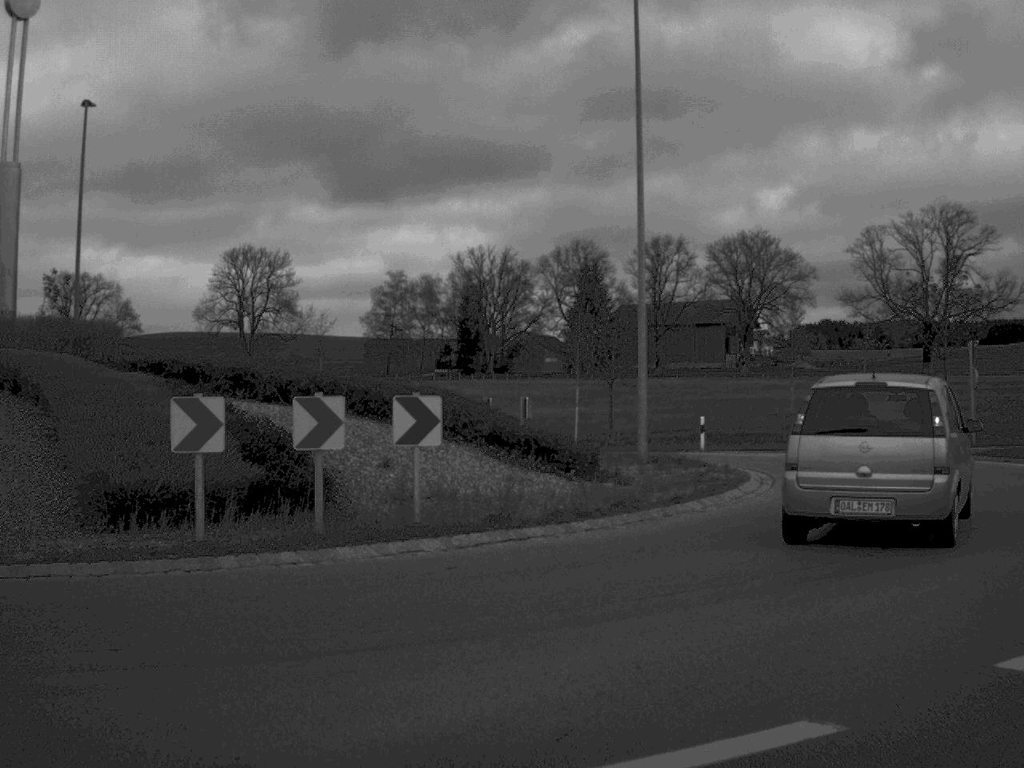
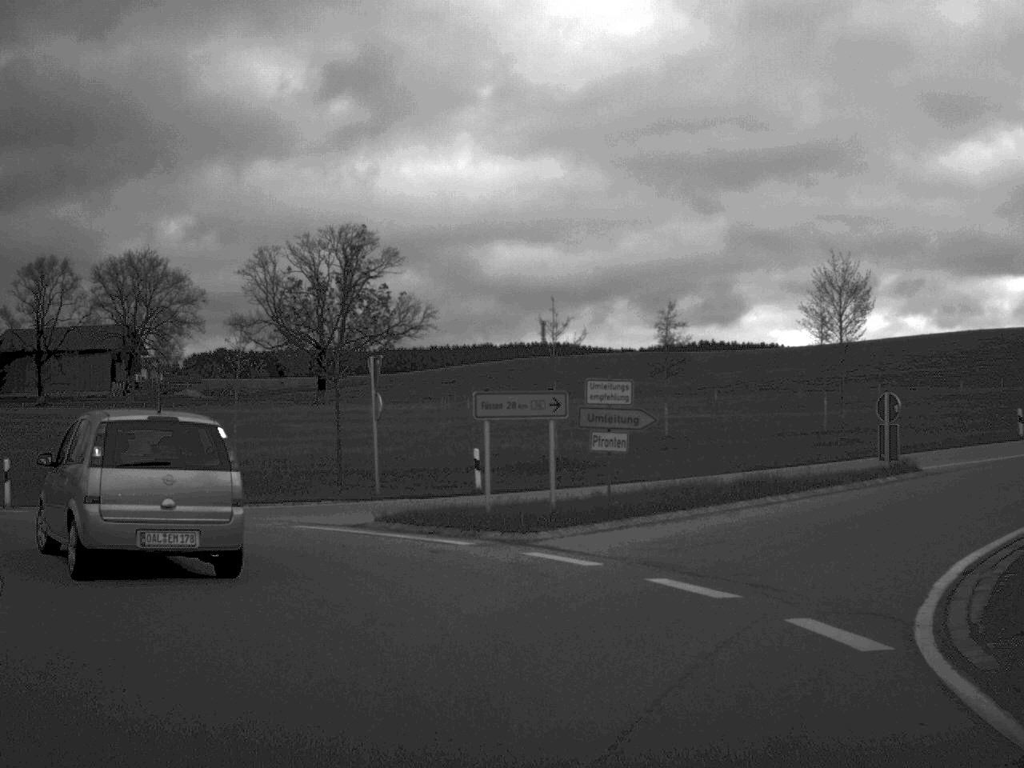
(+2.6, +9.6) m; +27°
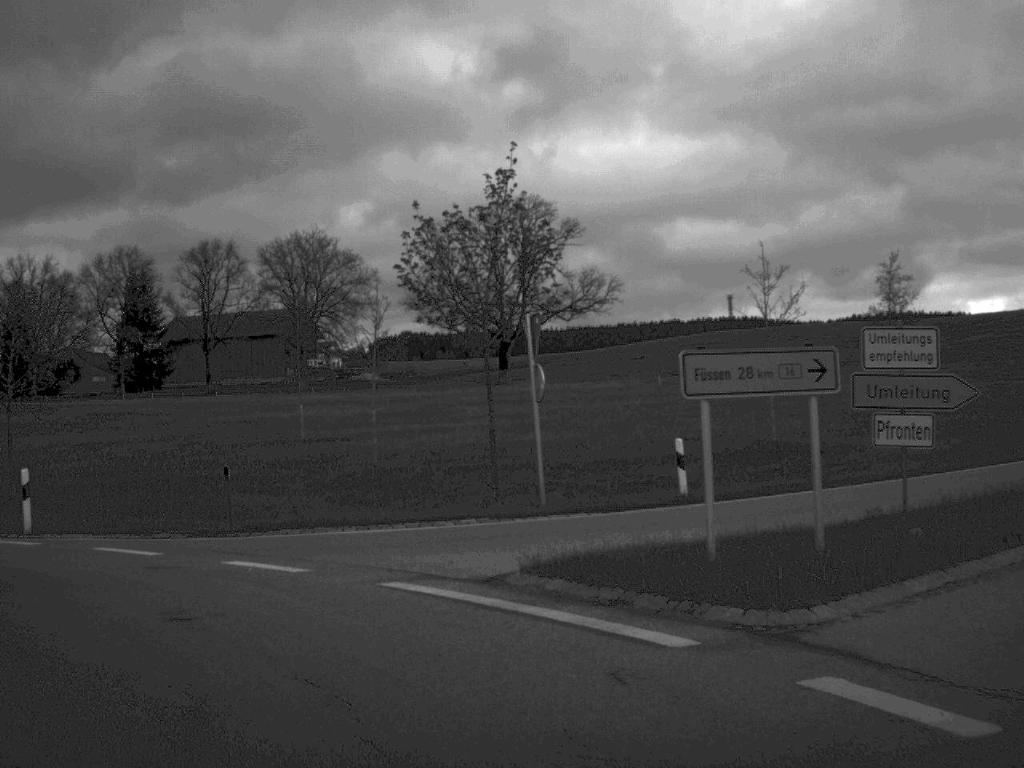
(-0.3, +7.8) m; -9°
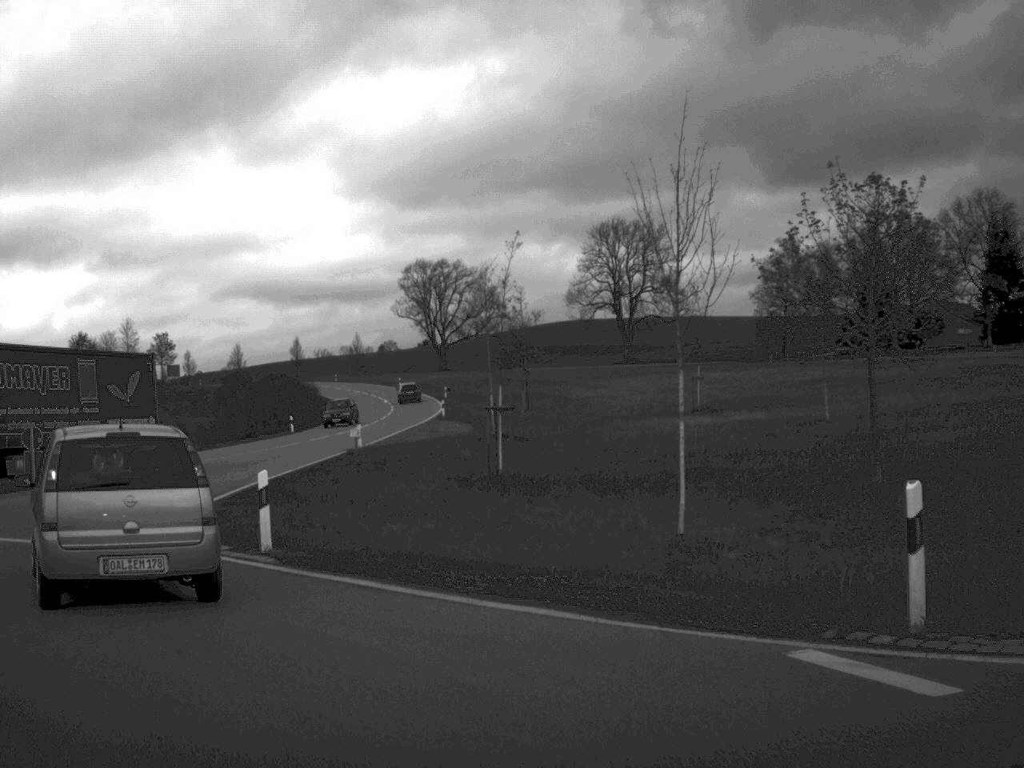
(-3.4, +10.4) m; -39°
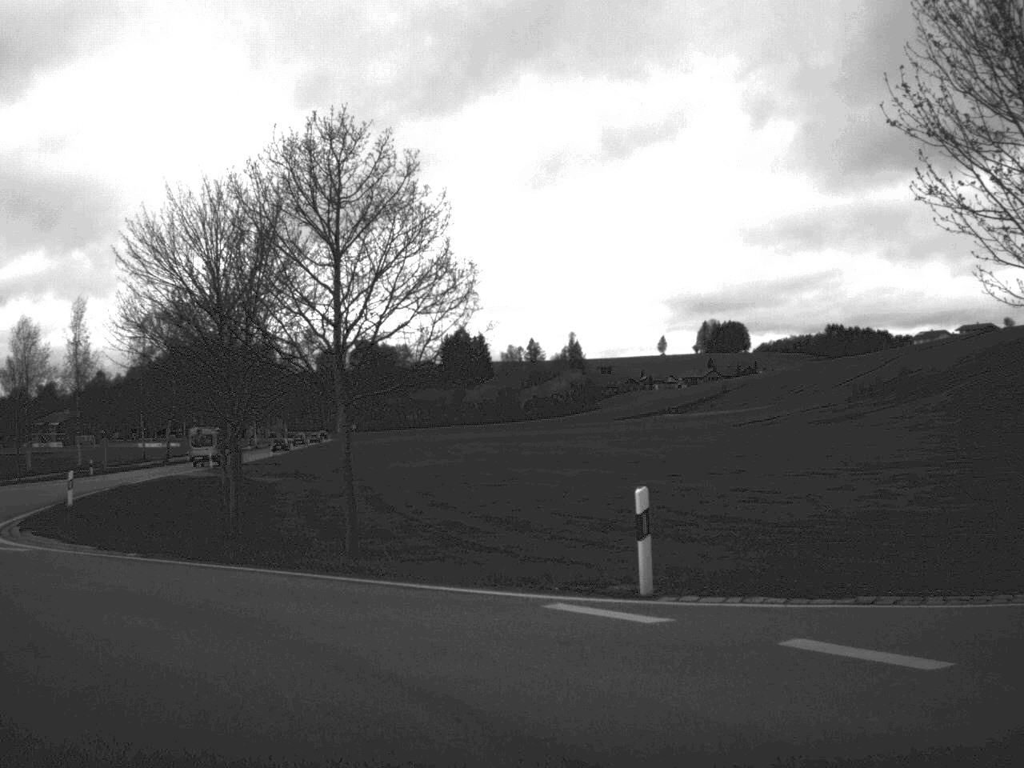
(-12.0, +15.6) m; -78°
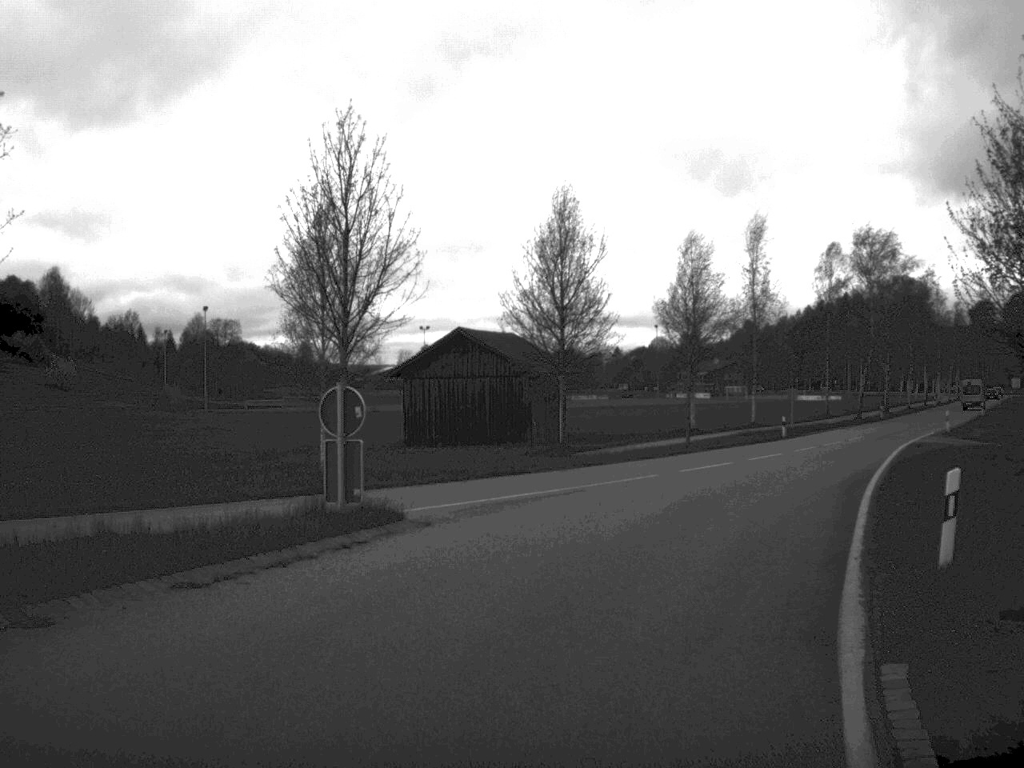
(-8.3, +18.6) m; -28°
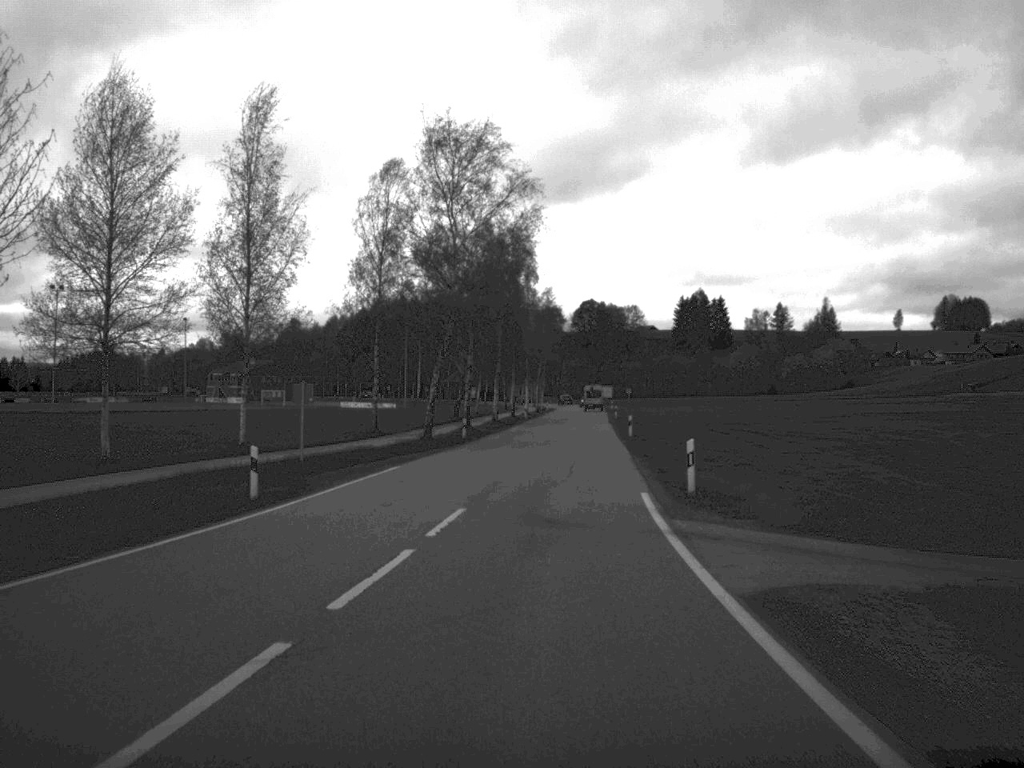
(+8.1, +35.2) m; +20°
